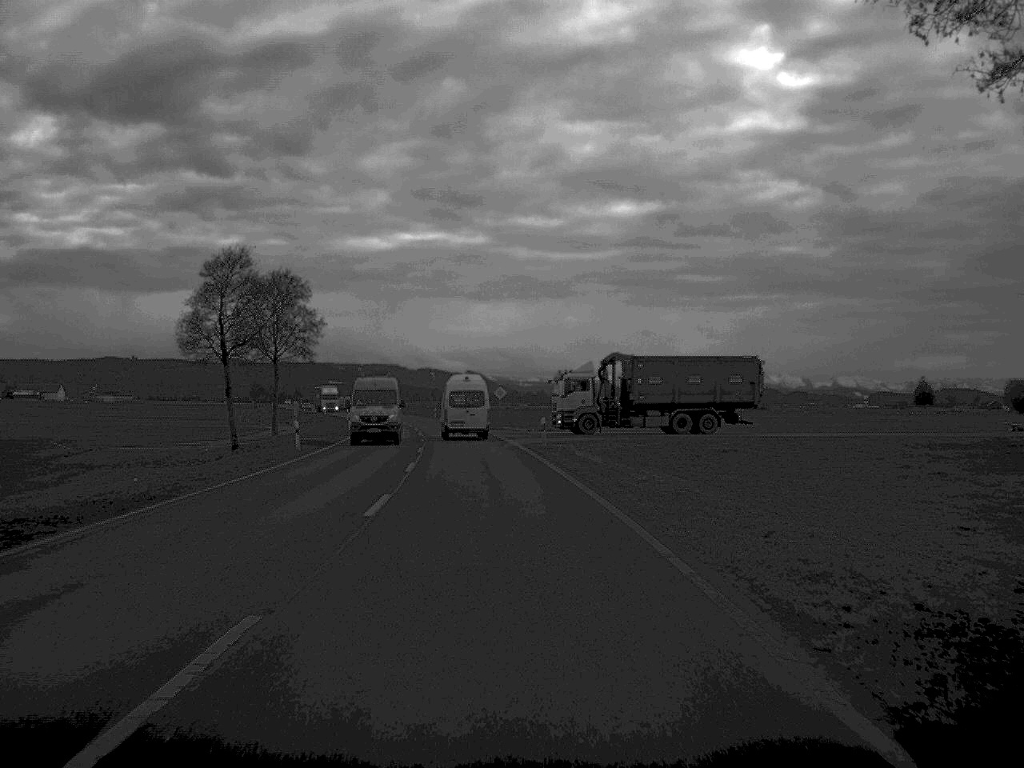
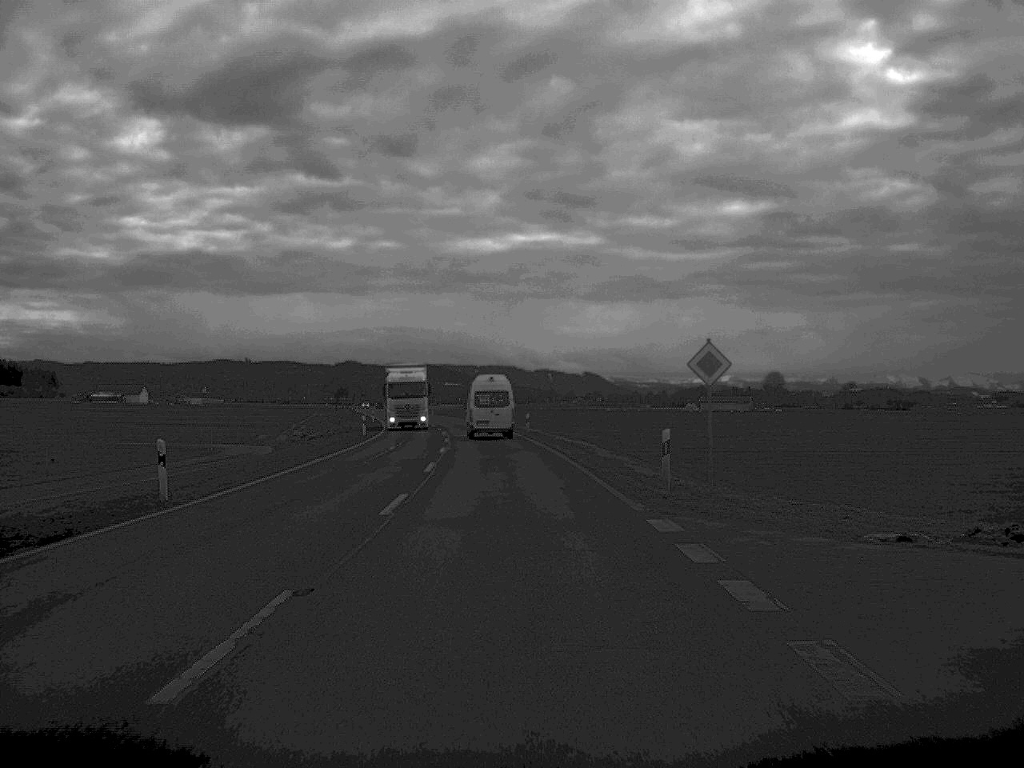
(-2.8, +59.0) m; -5°
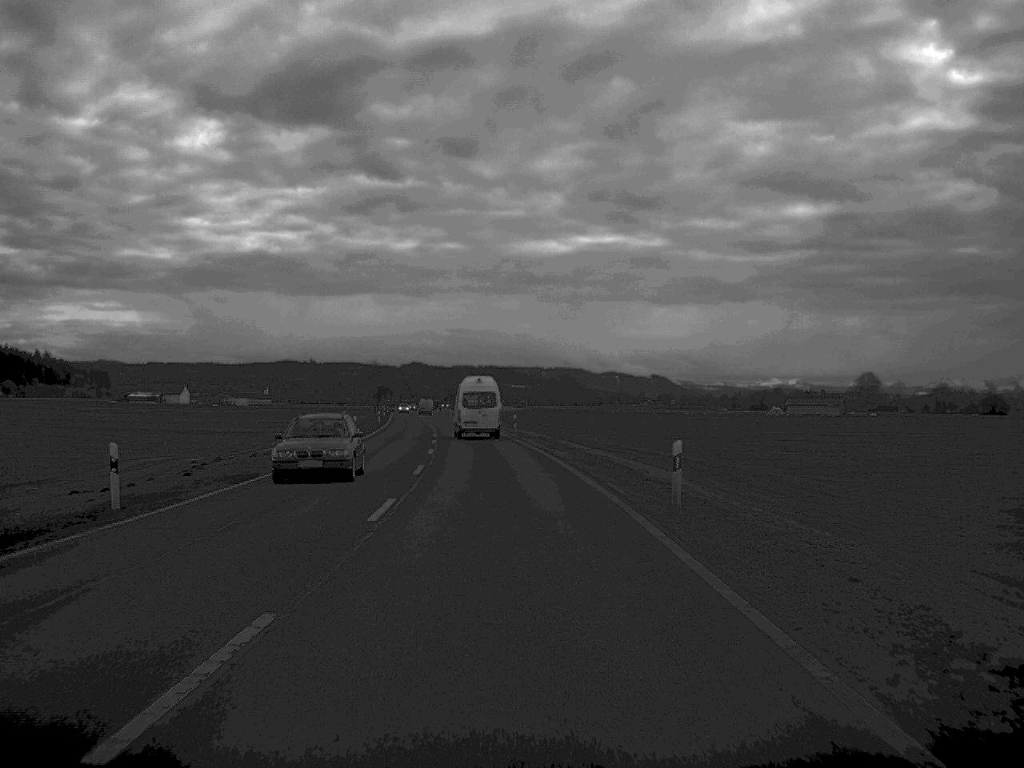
(-1.2, +48.8) m; -3°
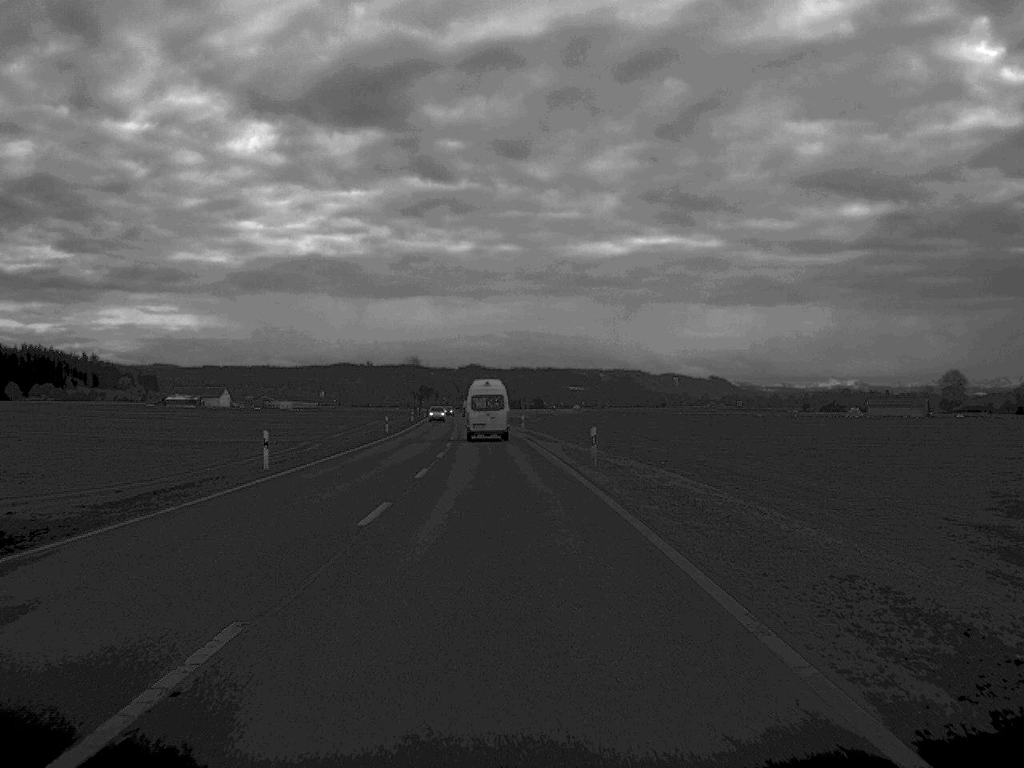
(-0.8, +36.0) m; -3°
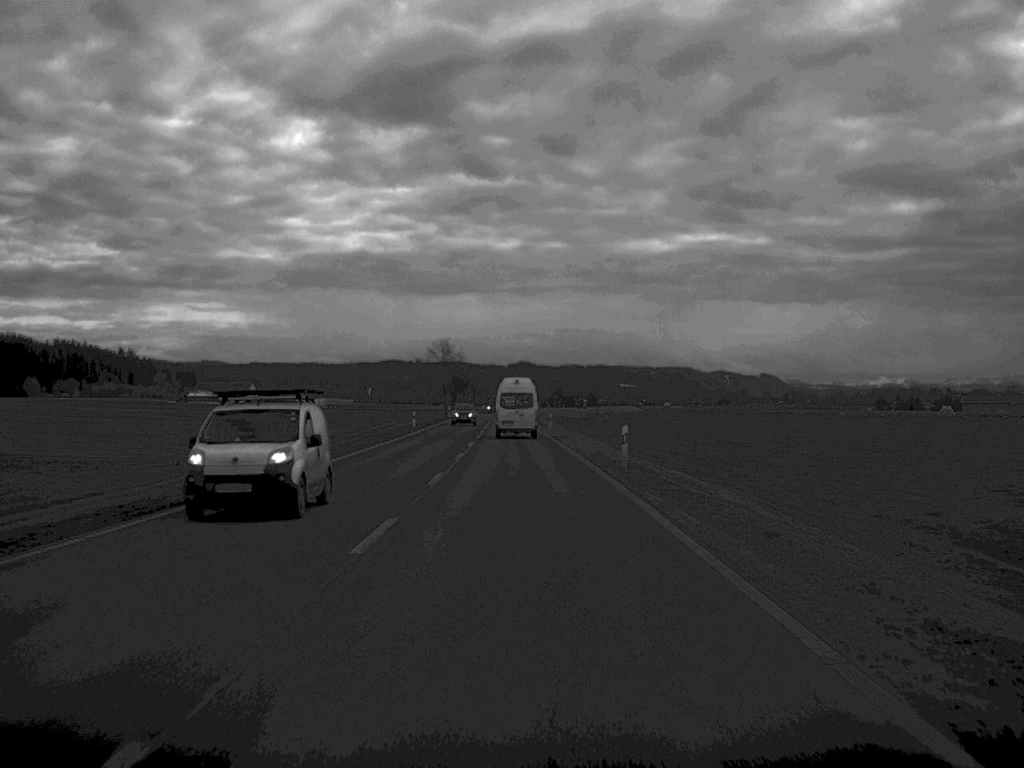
(-1.4, +51.1) m; -2°
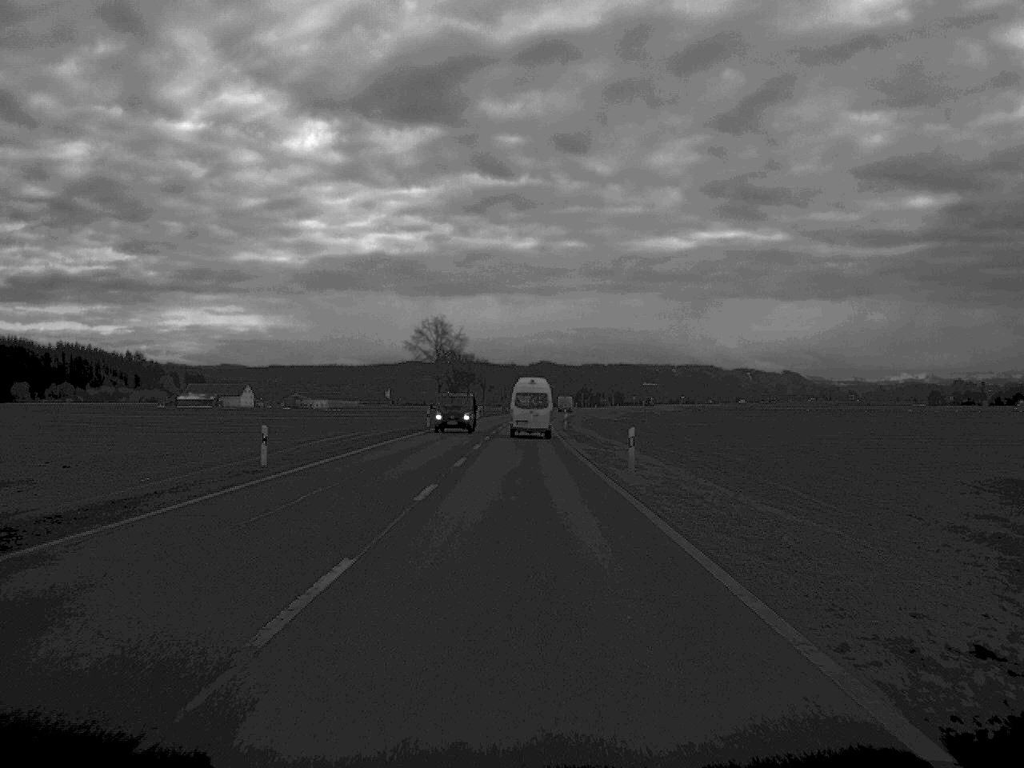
(-0.4, +52.2) m; -1°
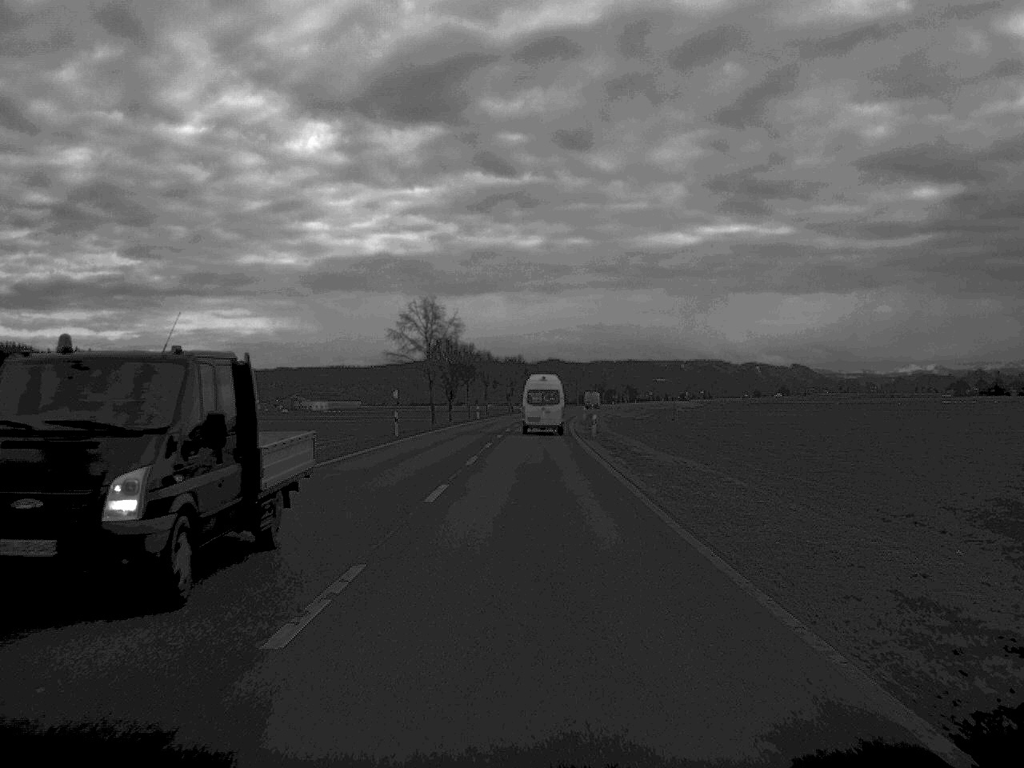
(-0.1, +24.6) m; 0°
